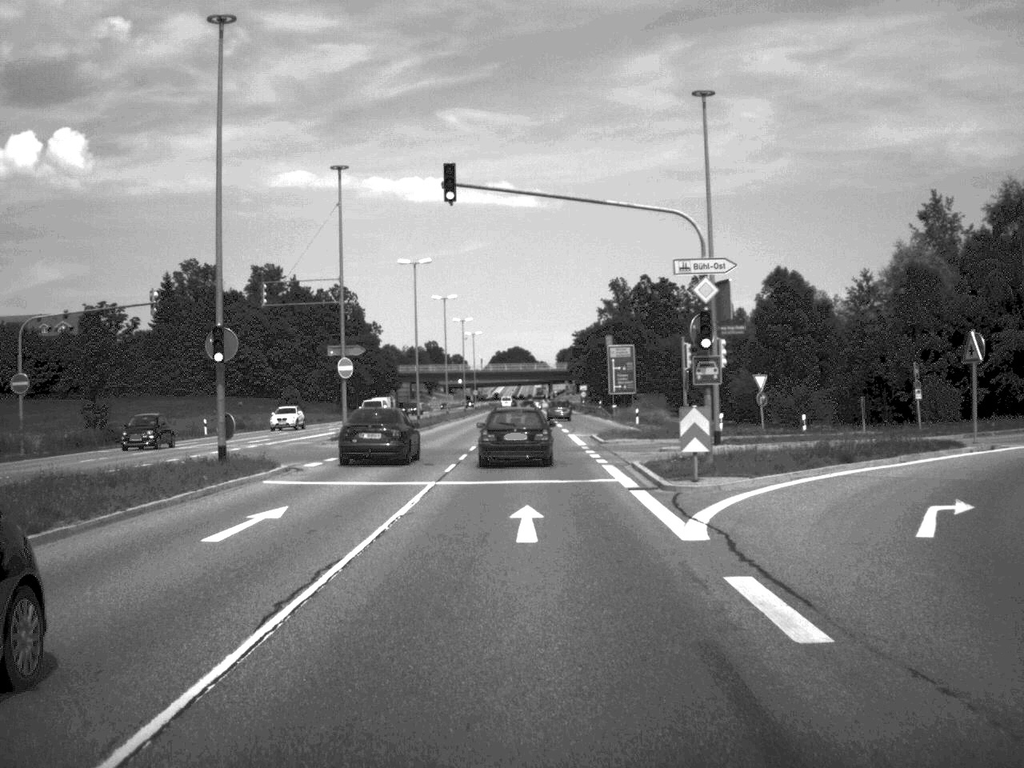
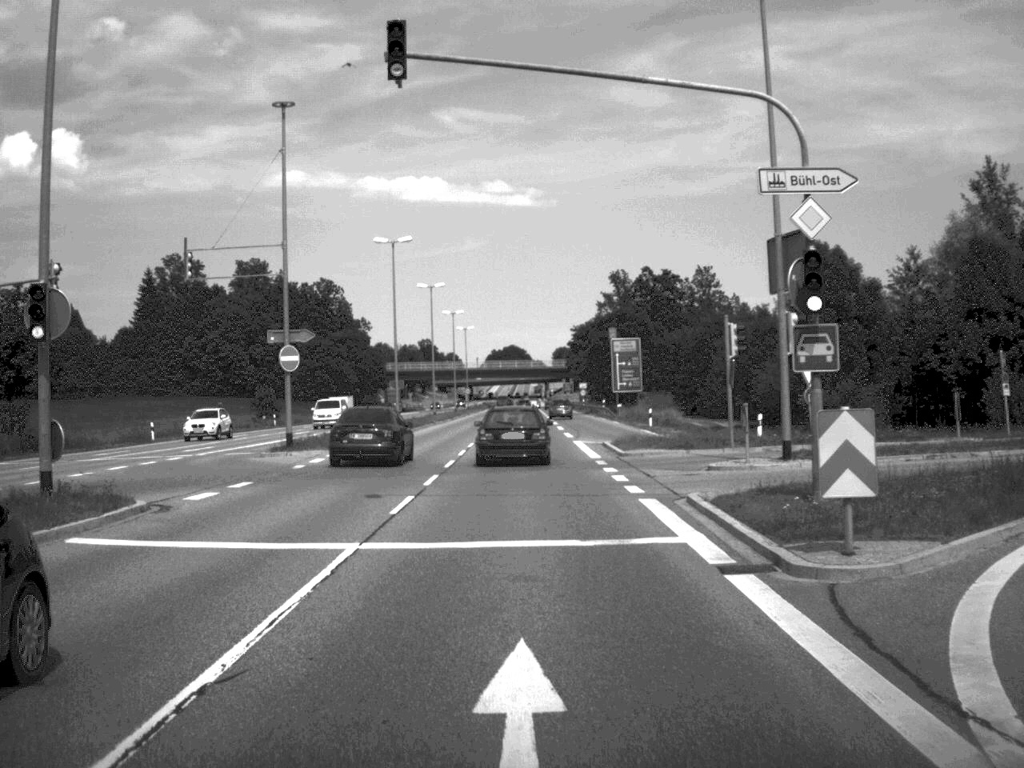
(0.0, +10.5) m; 0°
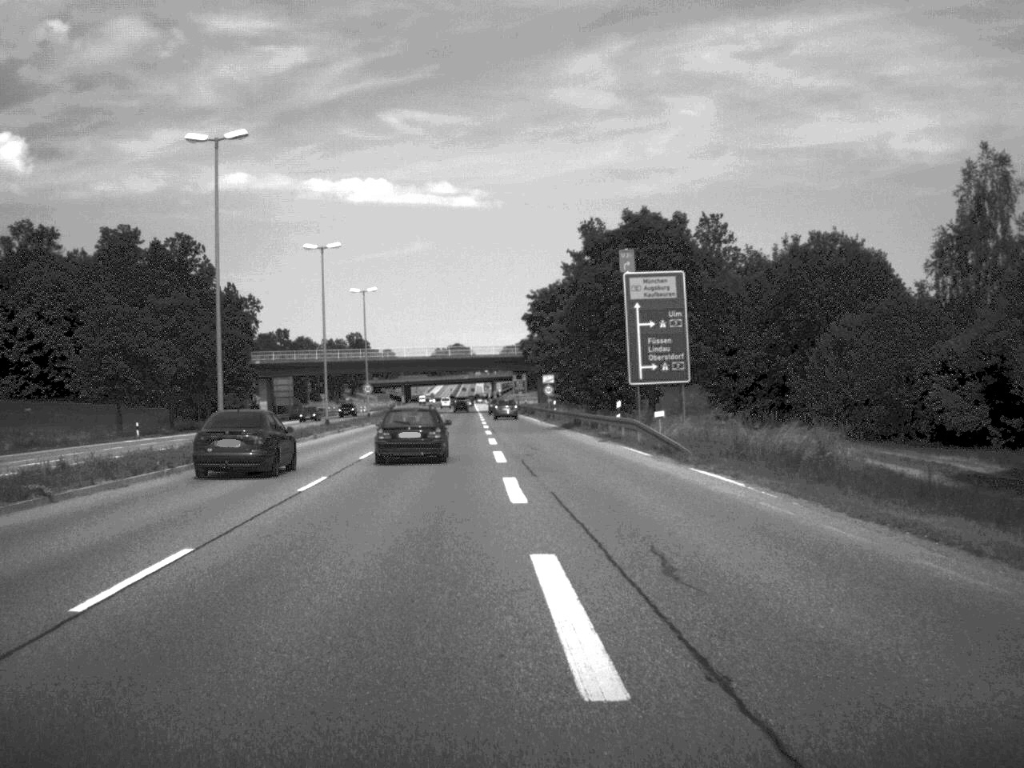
(+1.0, +56.8) m; +2°
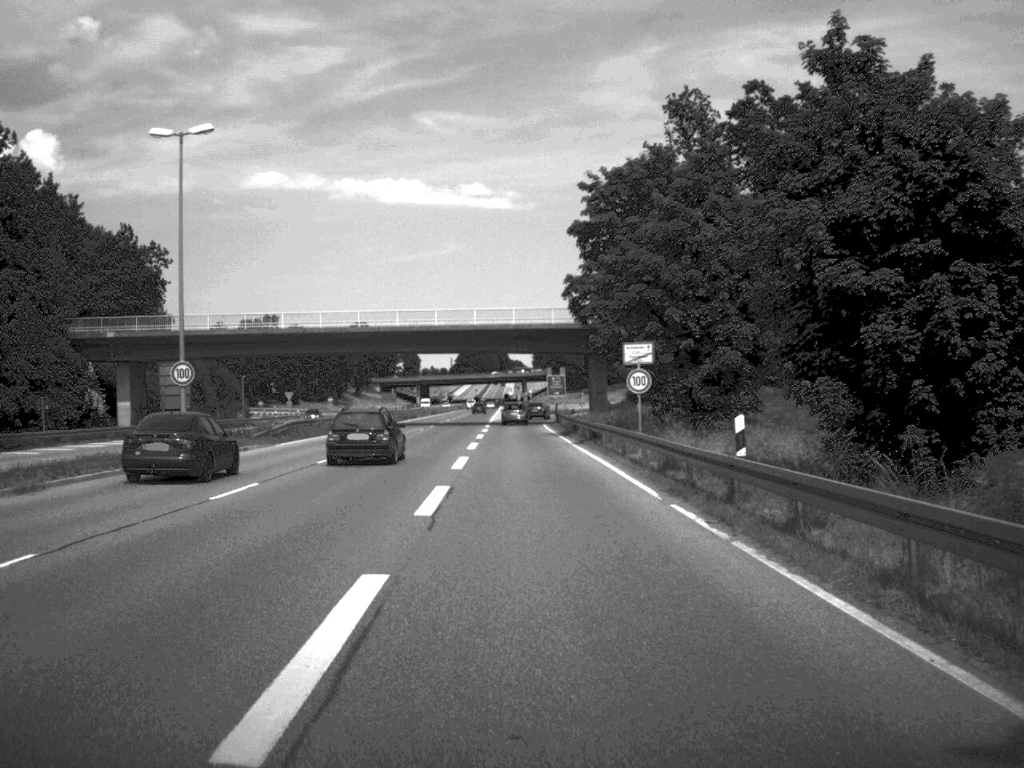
(-0.7, +60.7) m; -2°
